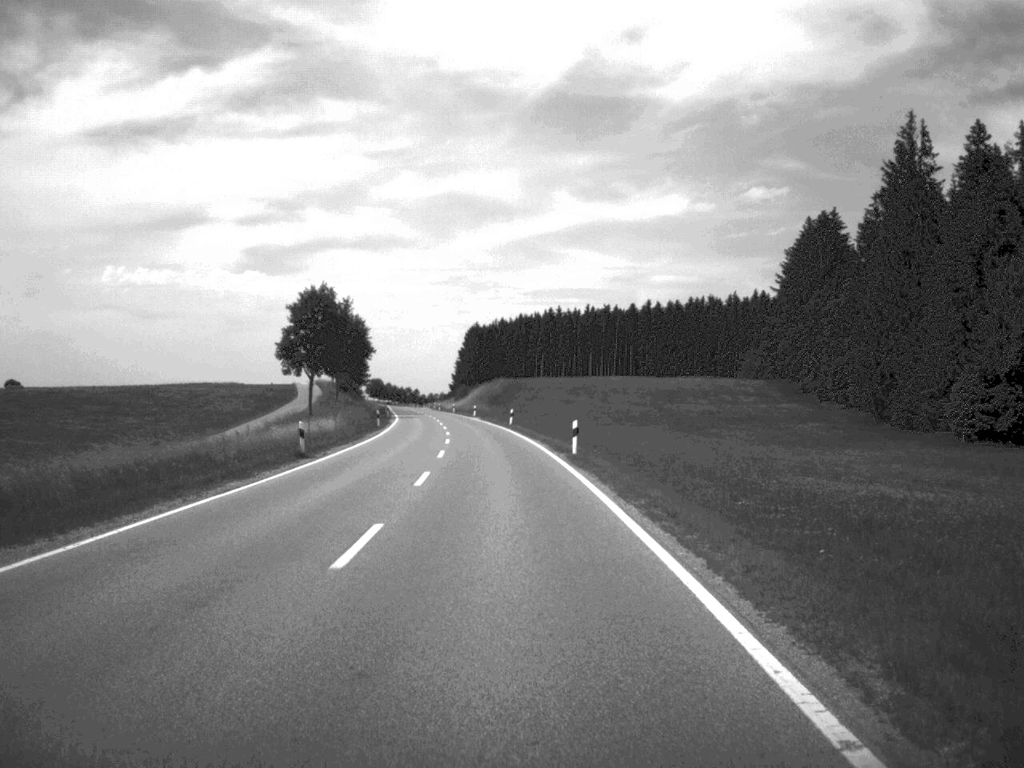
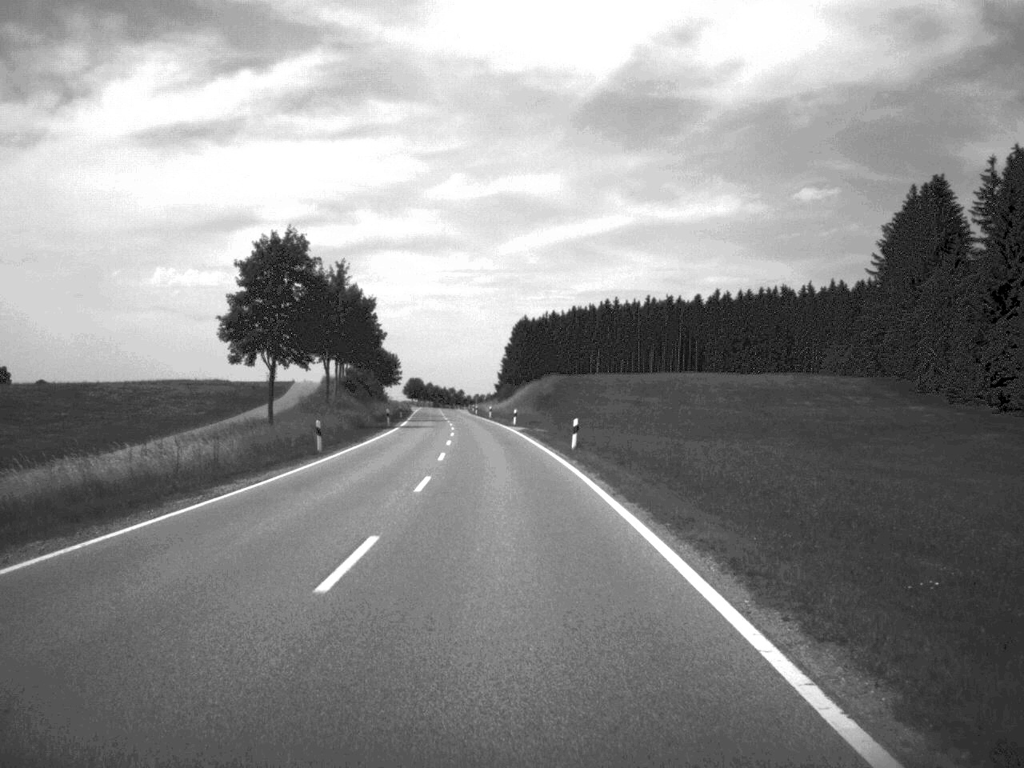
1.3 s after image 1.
(-0.8, +36.2) m; -2°
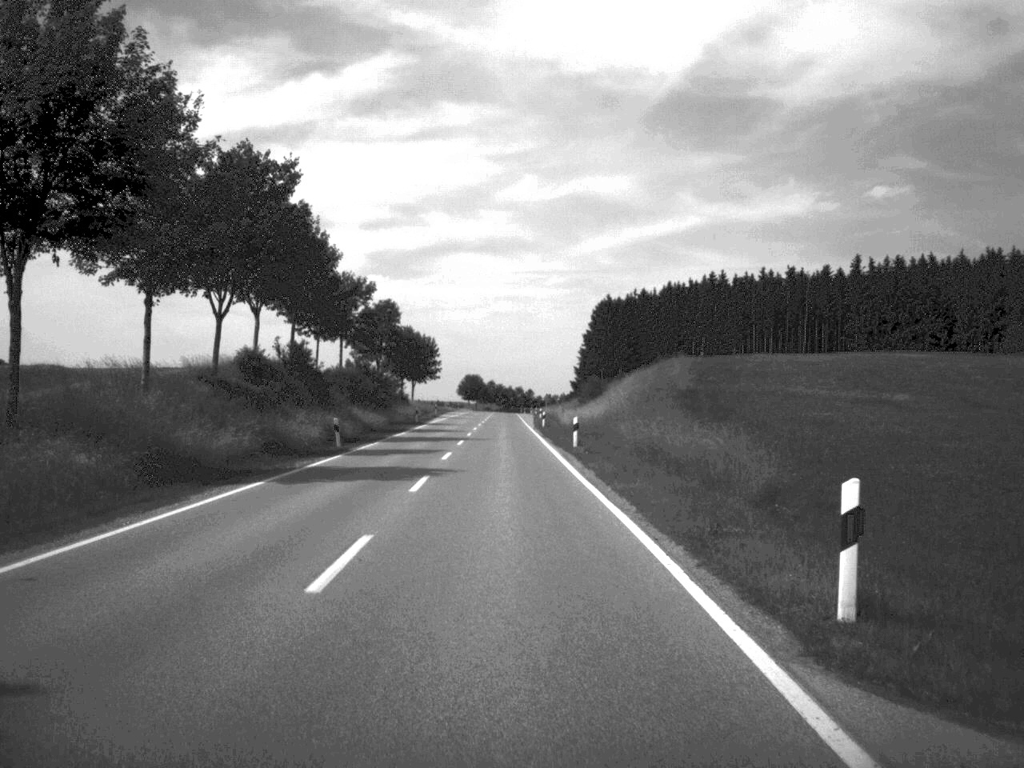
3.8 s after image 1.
(-2.3, +70.0) m; -3°
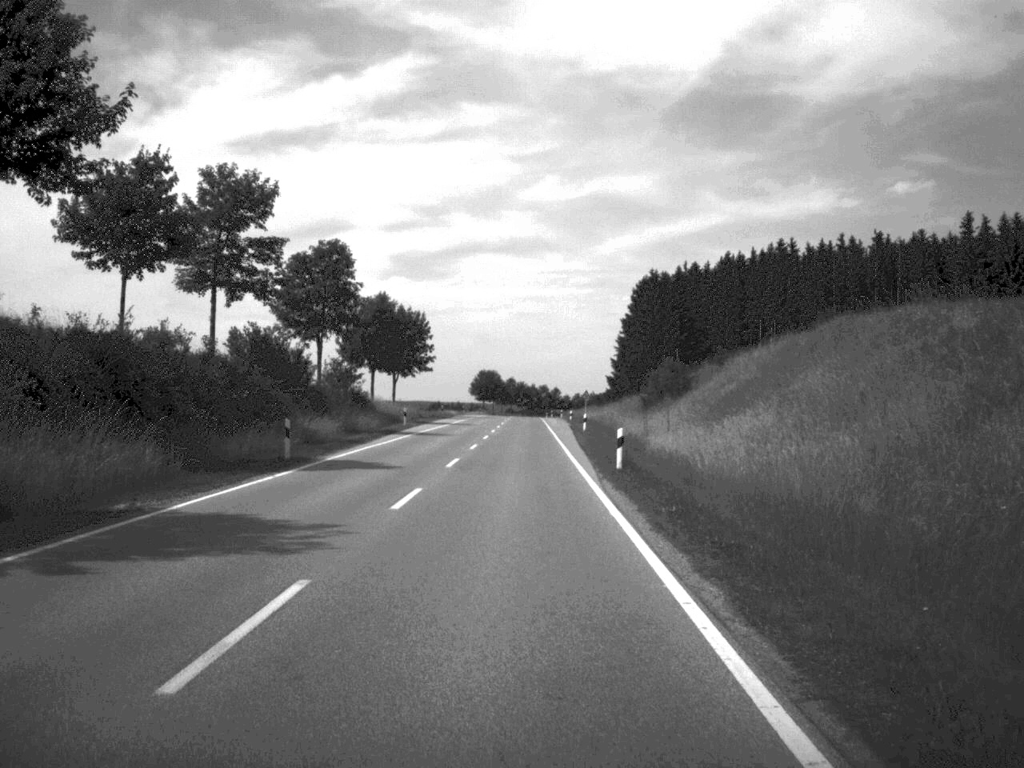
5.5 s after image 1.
(-0.5, +50.2) m; -1°
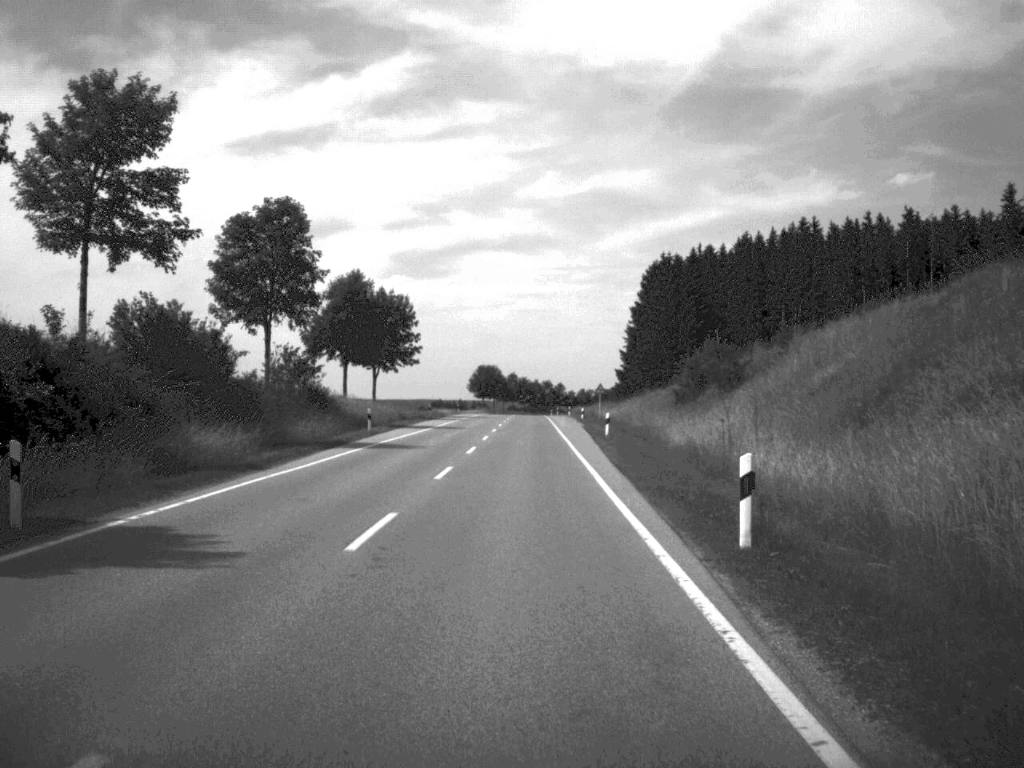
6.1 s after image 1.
(0.0, +17.2) m; 0°
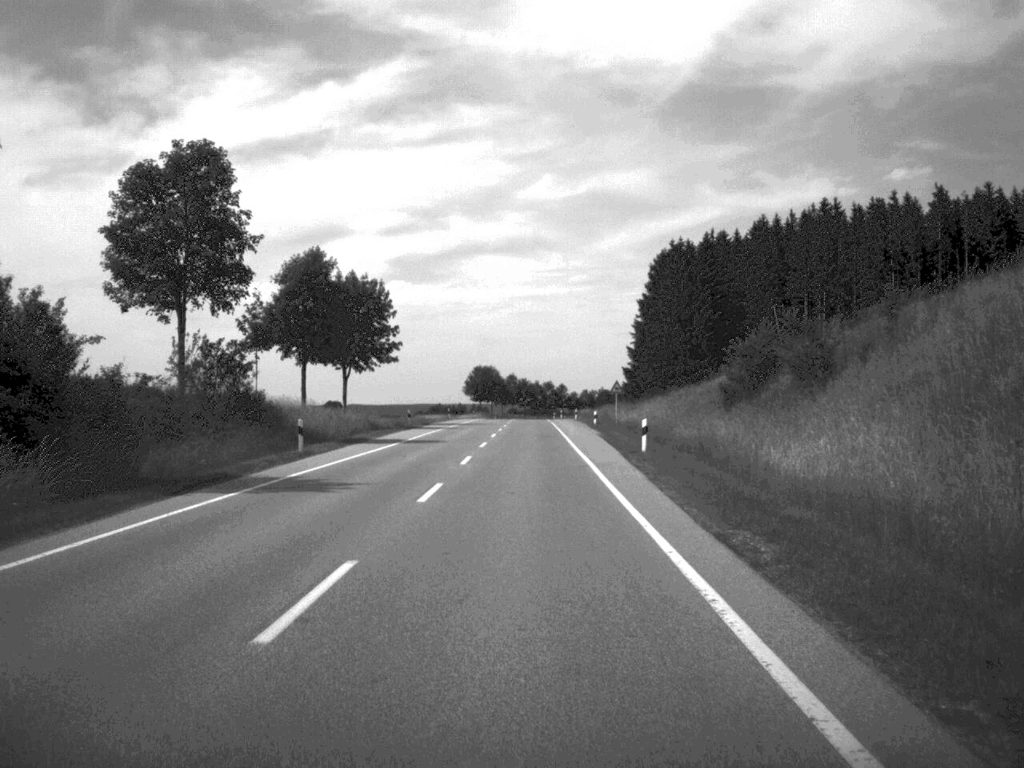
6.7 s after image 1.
(0.0, +16.4) m; 0°
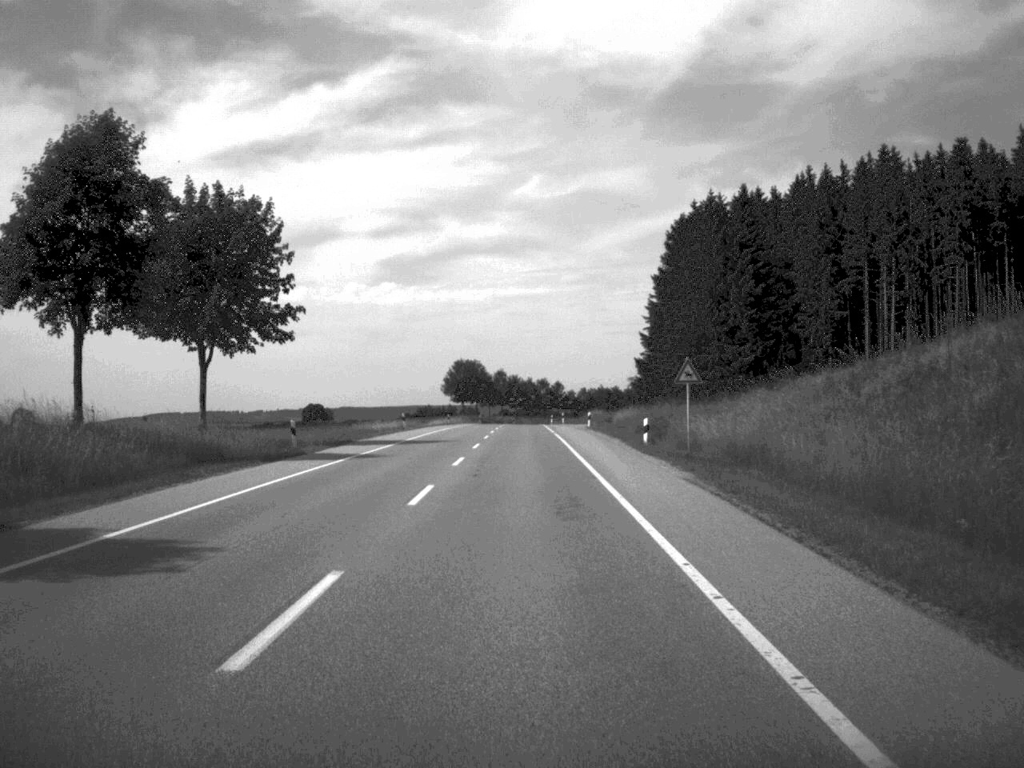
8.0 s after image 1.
(+0.1, +35.7) m; 0°
